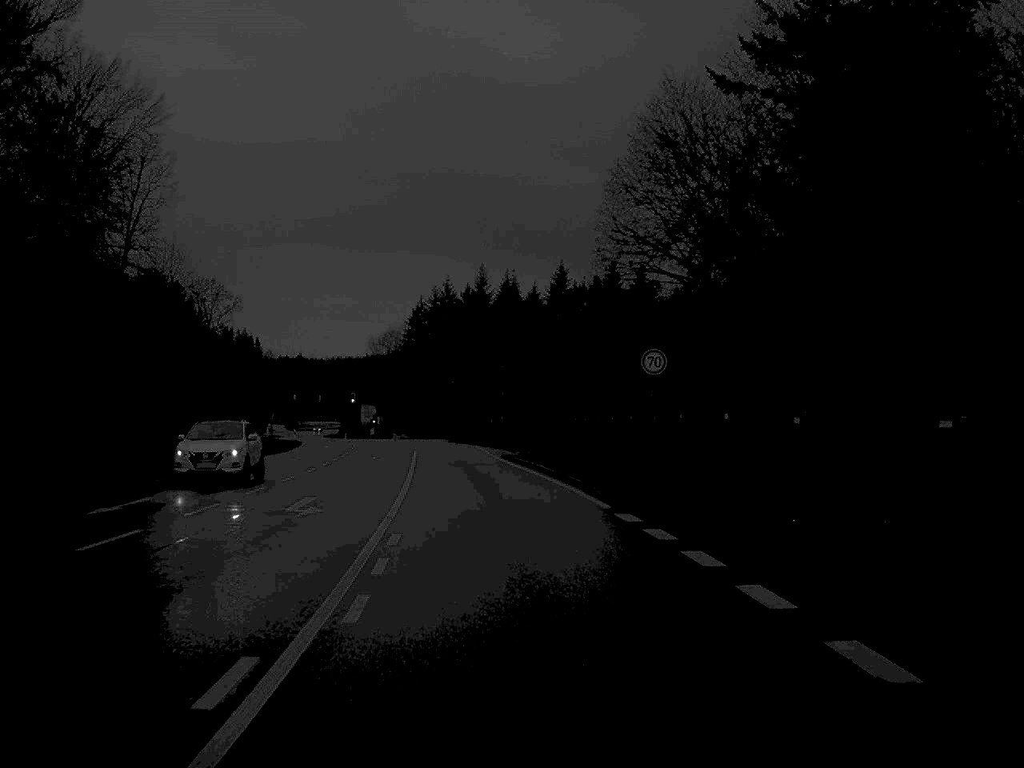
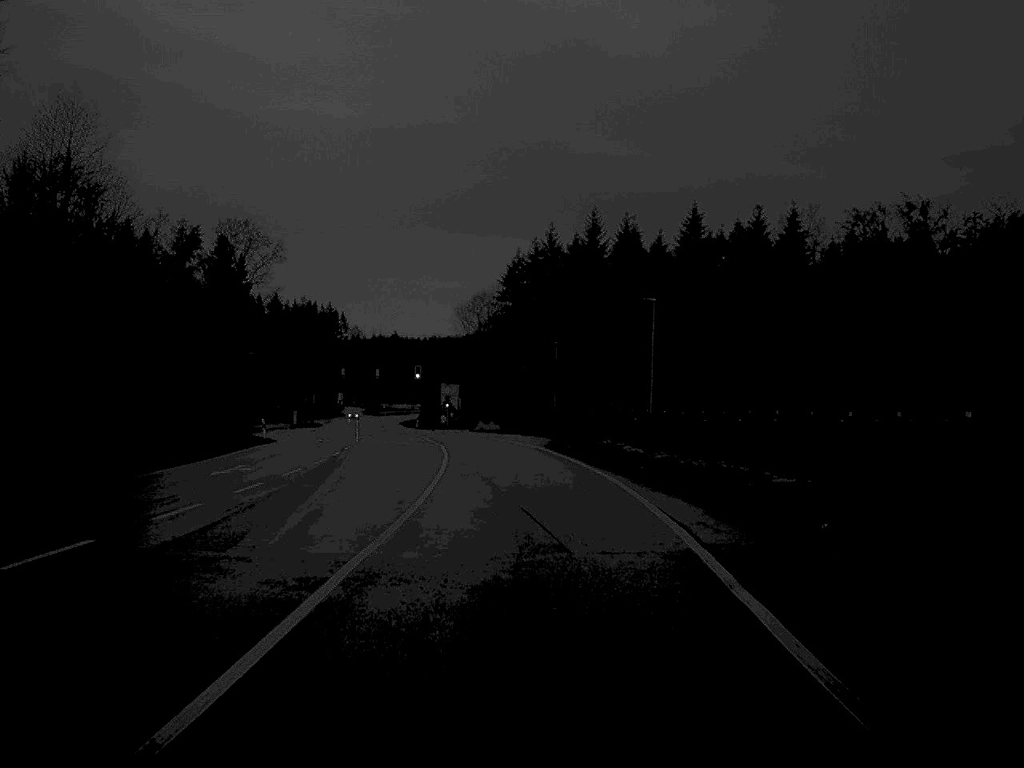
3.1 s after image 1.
(-2.6, +50.9) m; -5°
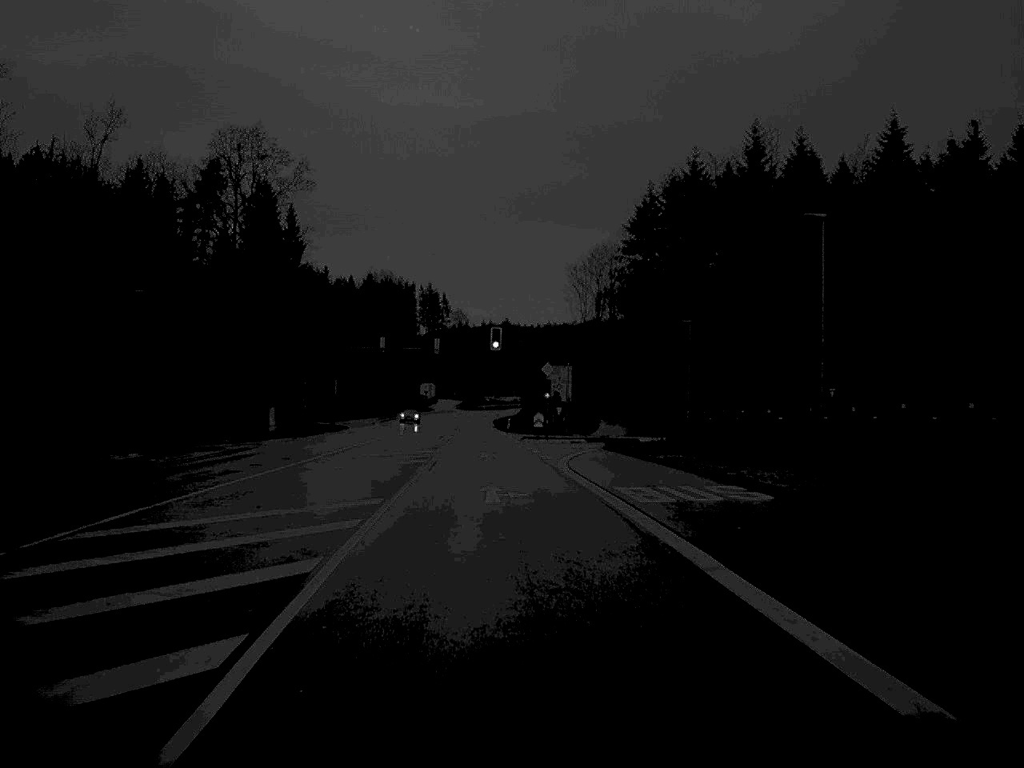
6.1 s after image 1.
(-2.2, +54.9) m; -5°
